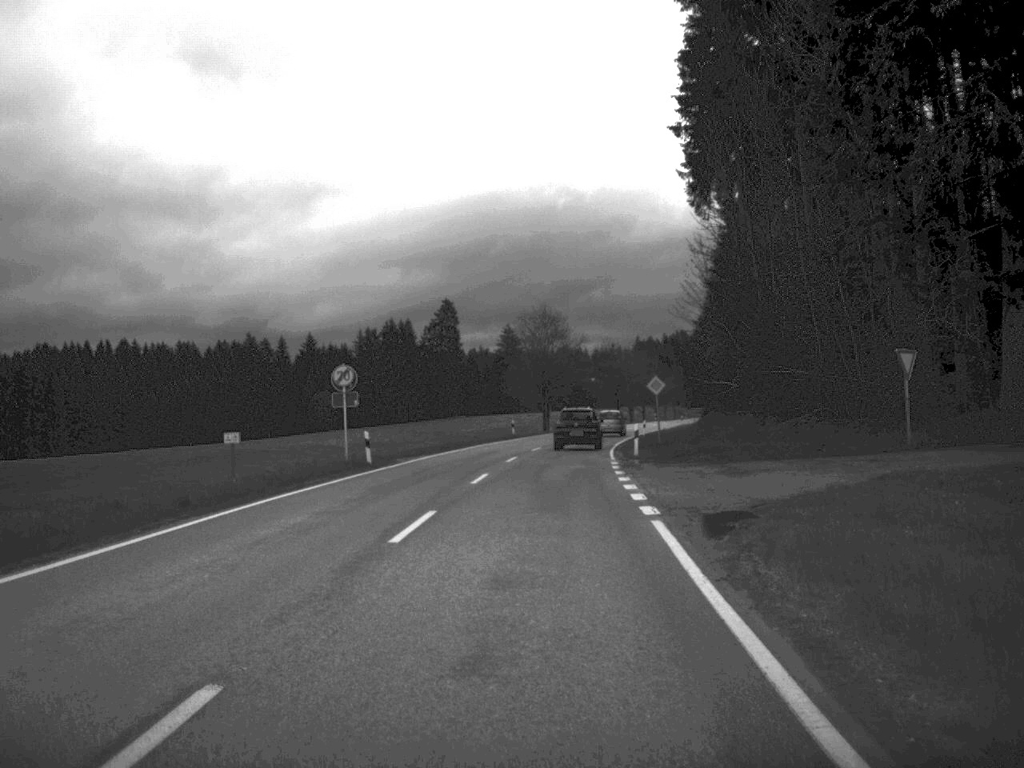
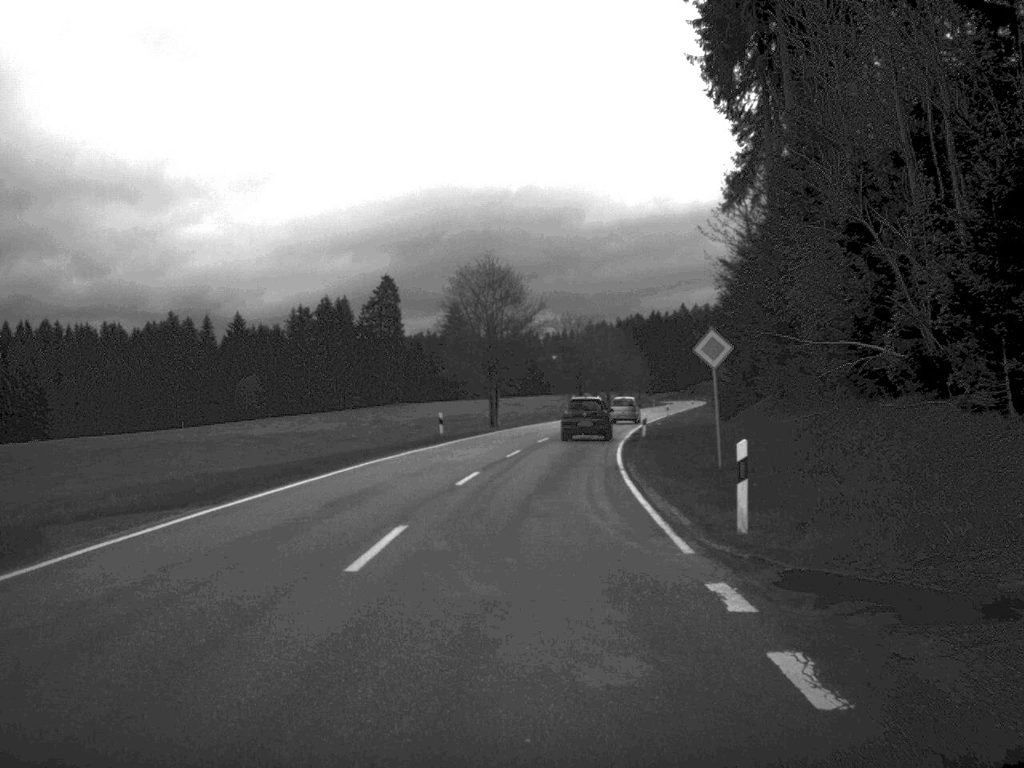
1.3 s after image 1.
(+0.5, +26.5) m; +2°
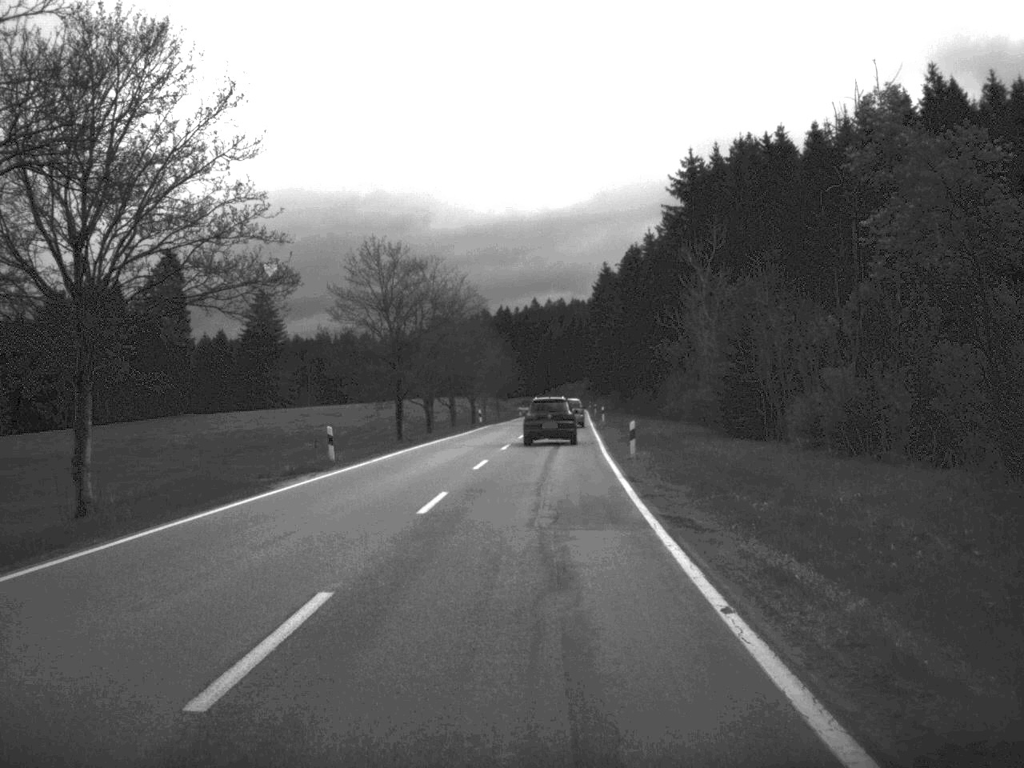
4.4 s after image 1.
(+3.9, +63.8) m; +7°
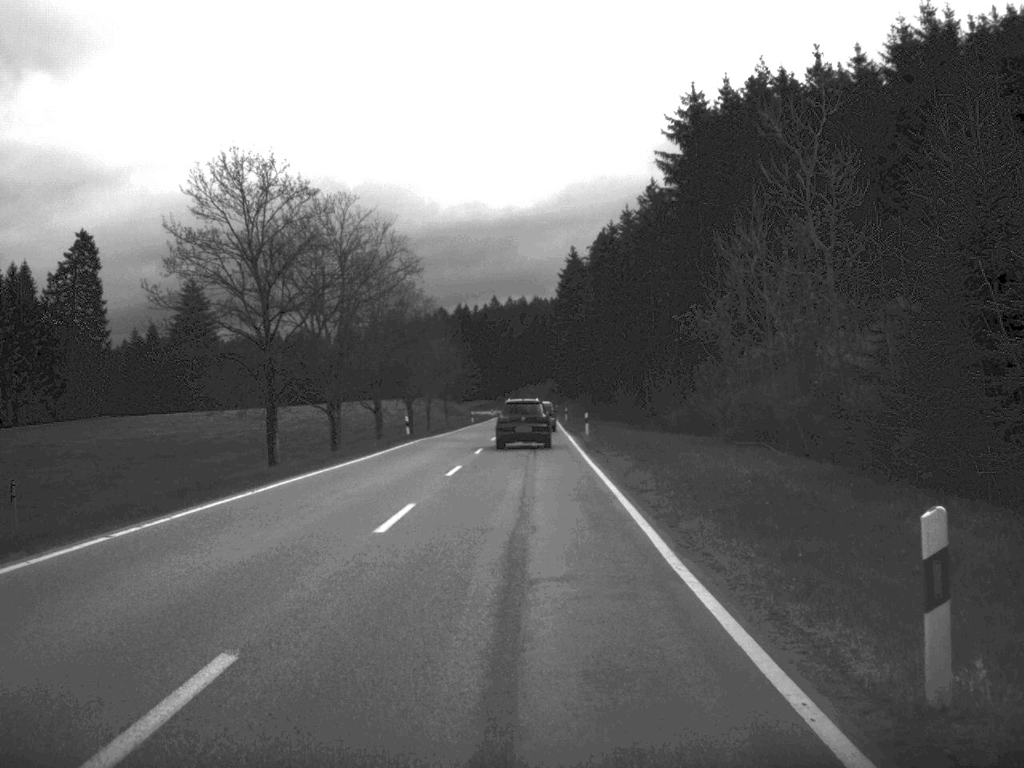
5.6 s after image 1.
(+0.4, +25.7) m; +2°
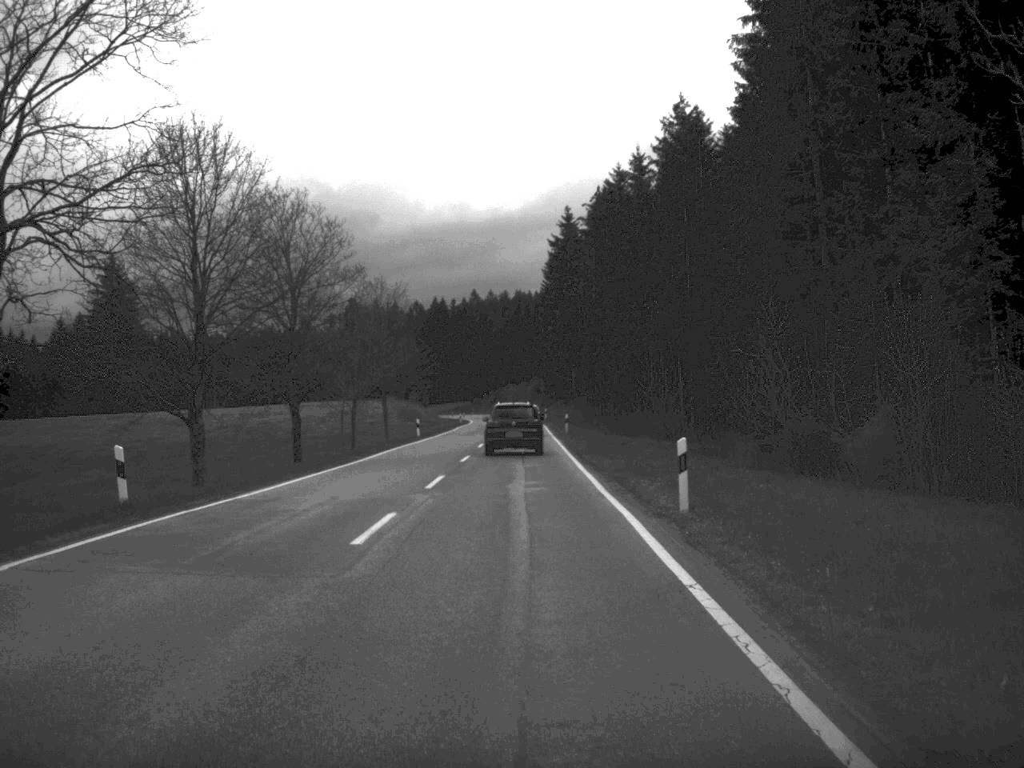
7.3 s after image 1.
(+0.2, +38.3) m; +1°
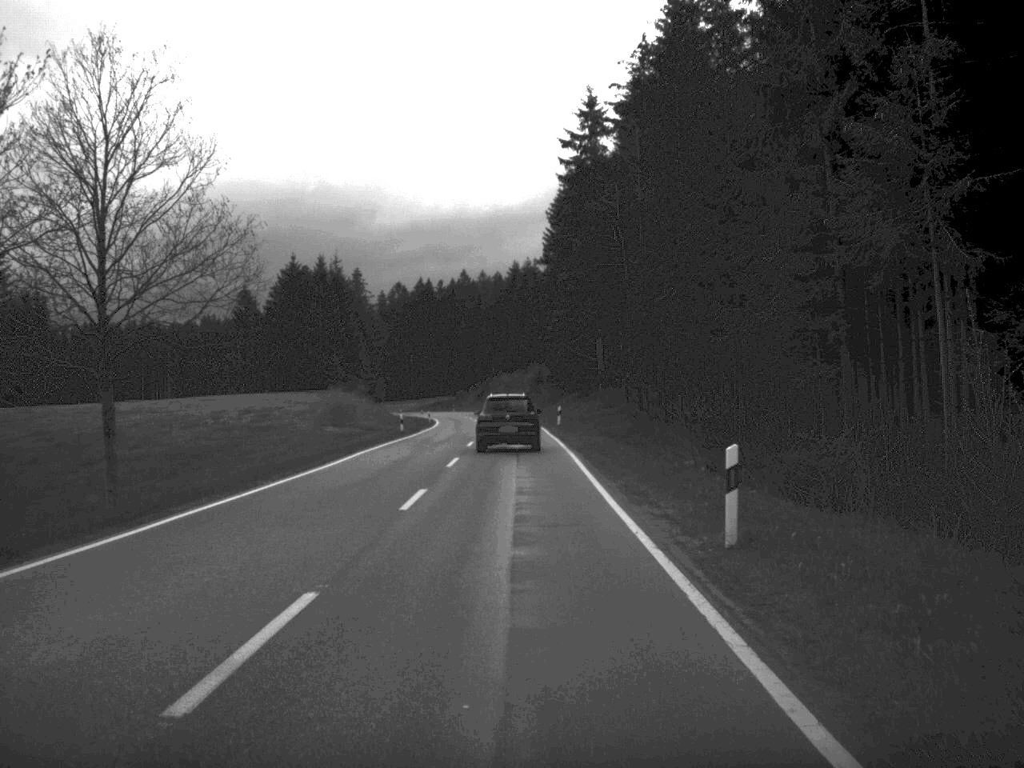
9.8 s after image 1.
(-0.1, +53.0) m; 0°
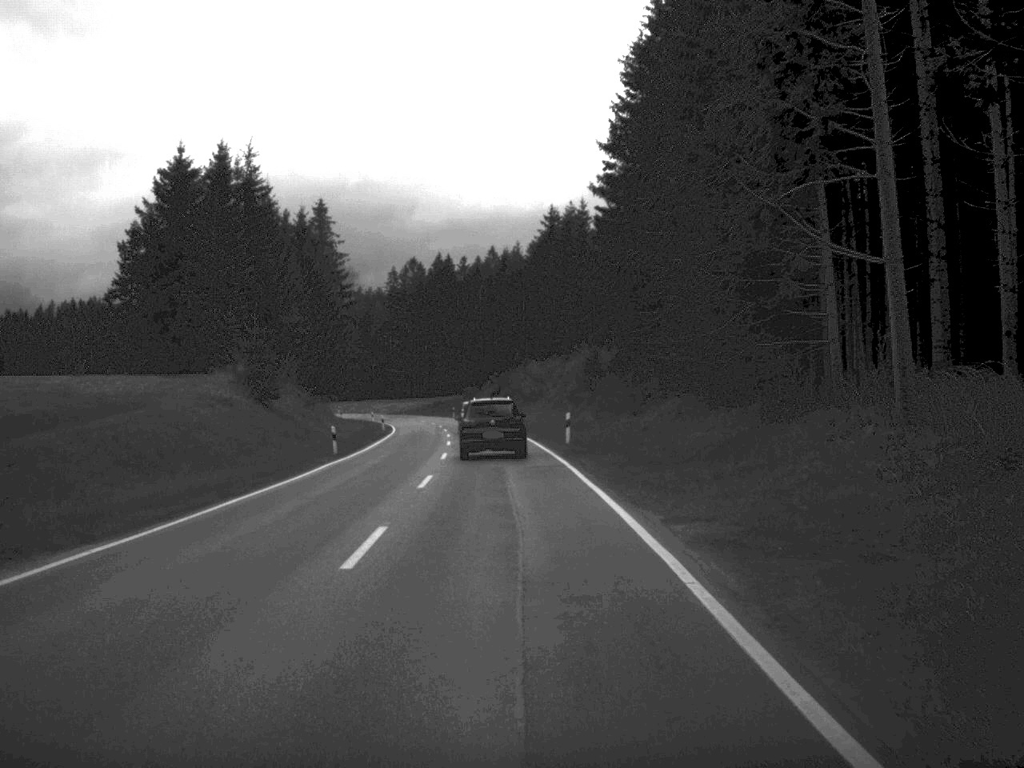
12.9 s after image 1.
(-0.9, +64.2) m; -2°
